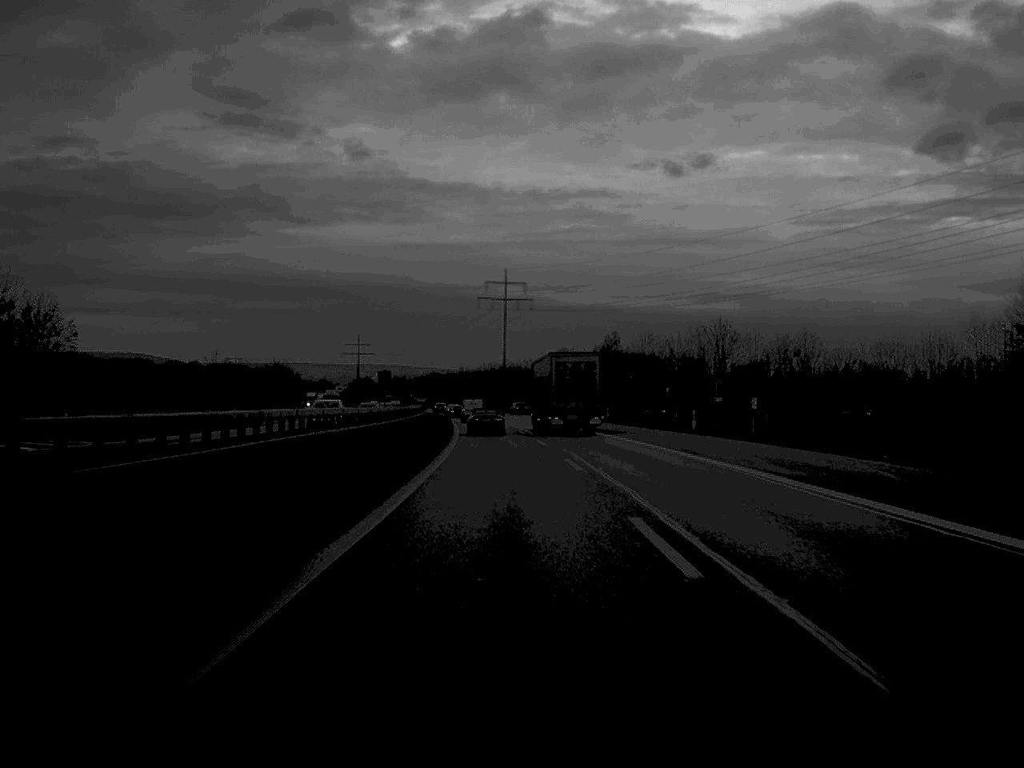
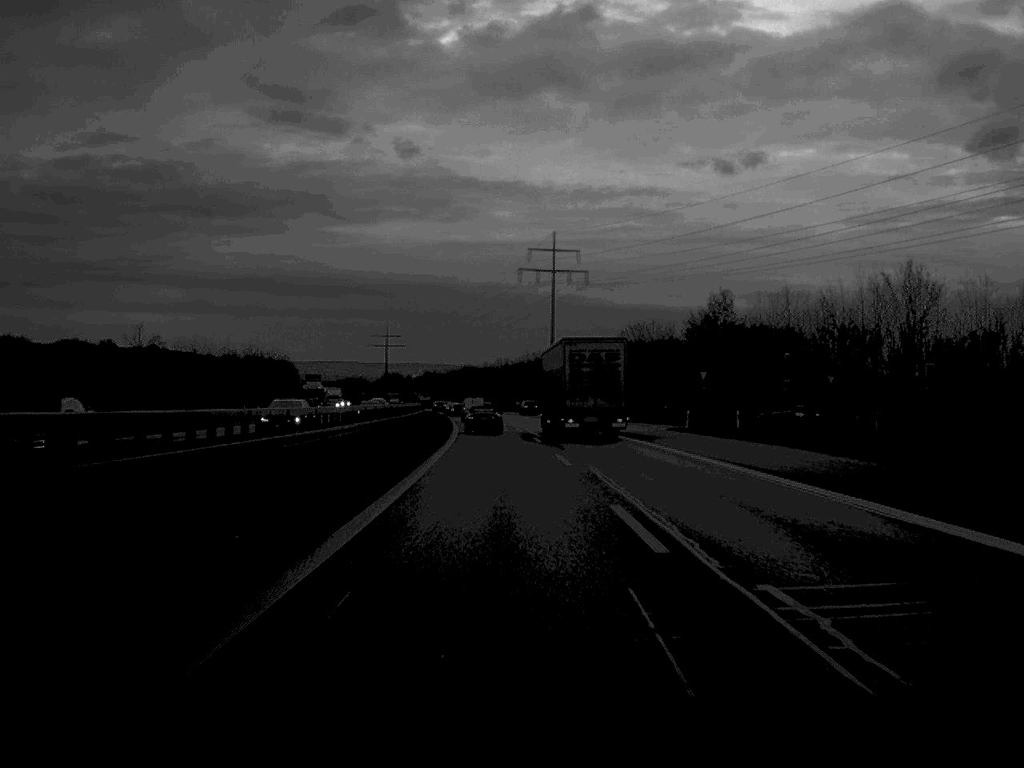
(-1.0, +52.9) m; -2°
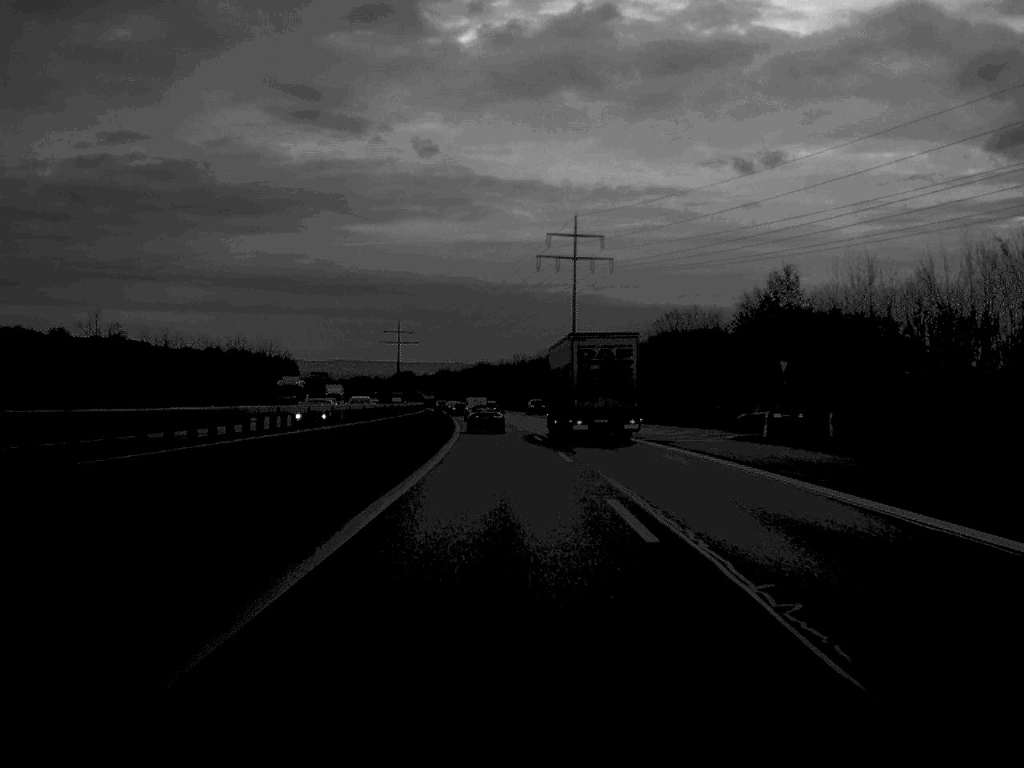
(-0.1, +17.3) m; -1°
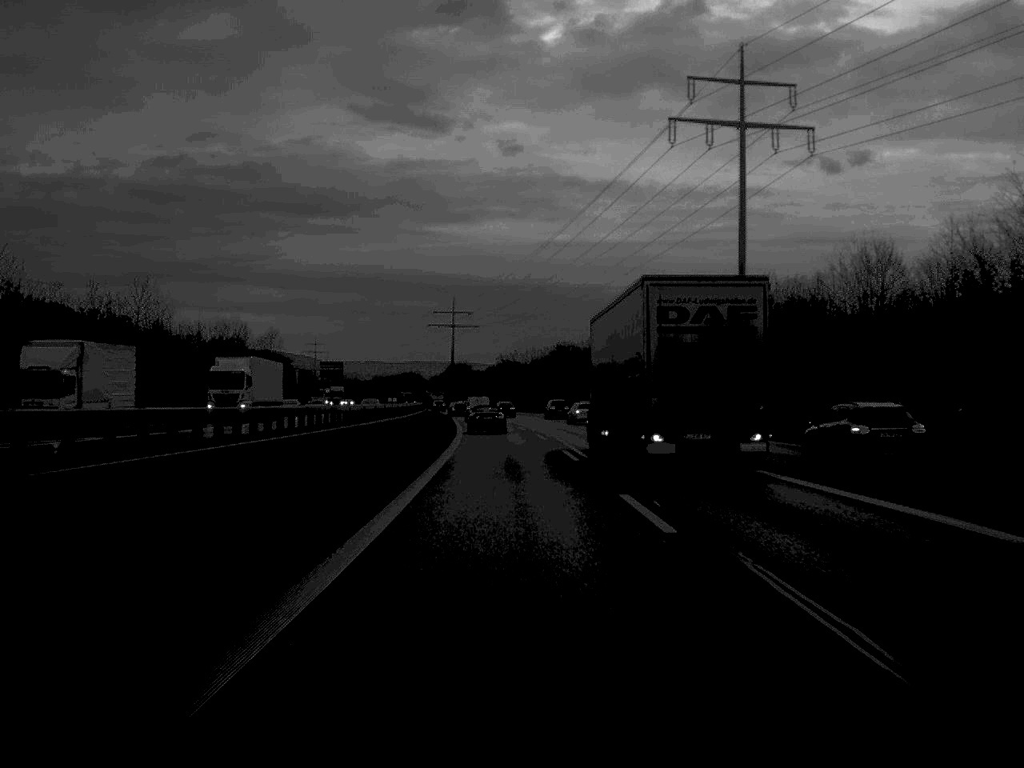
(-3.0, +90.1) m; -4°
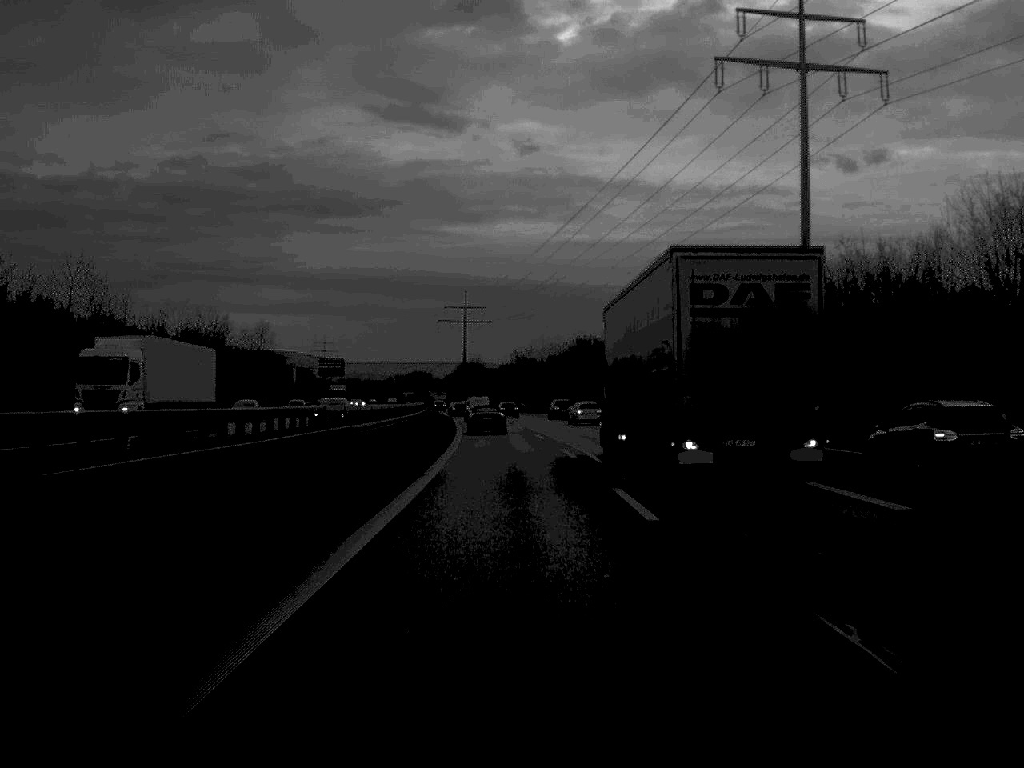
(-0.1, +16.8) m; -1°
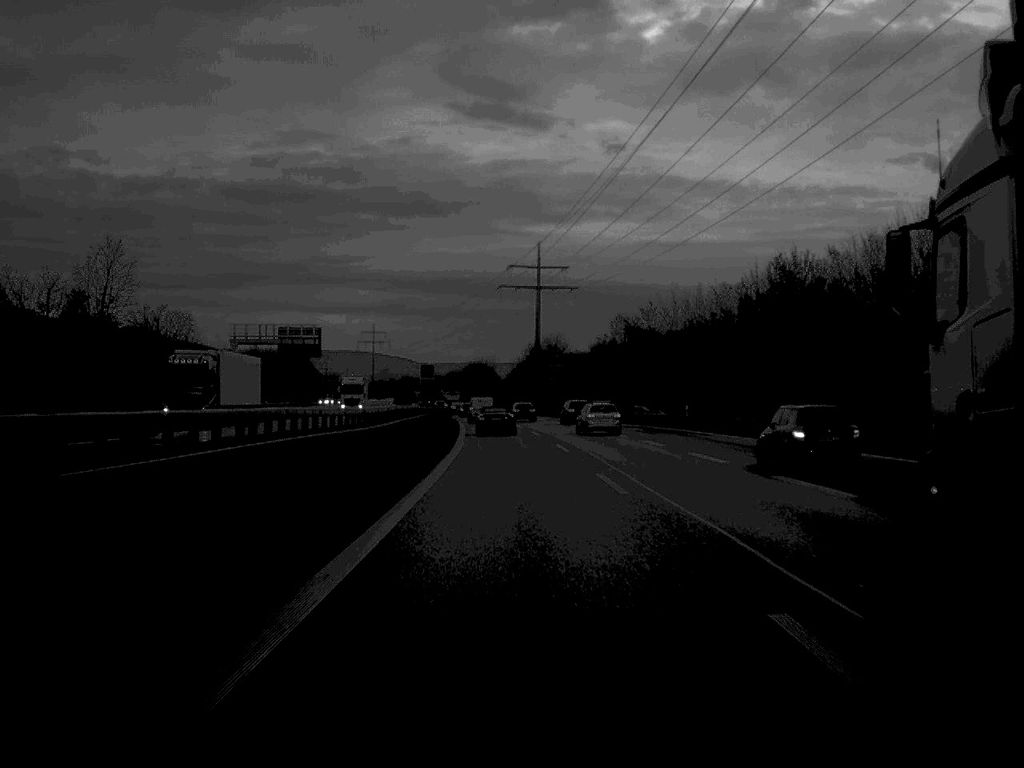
(-2.8, +86.0) m; -4°
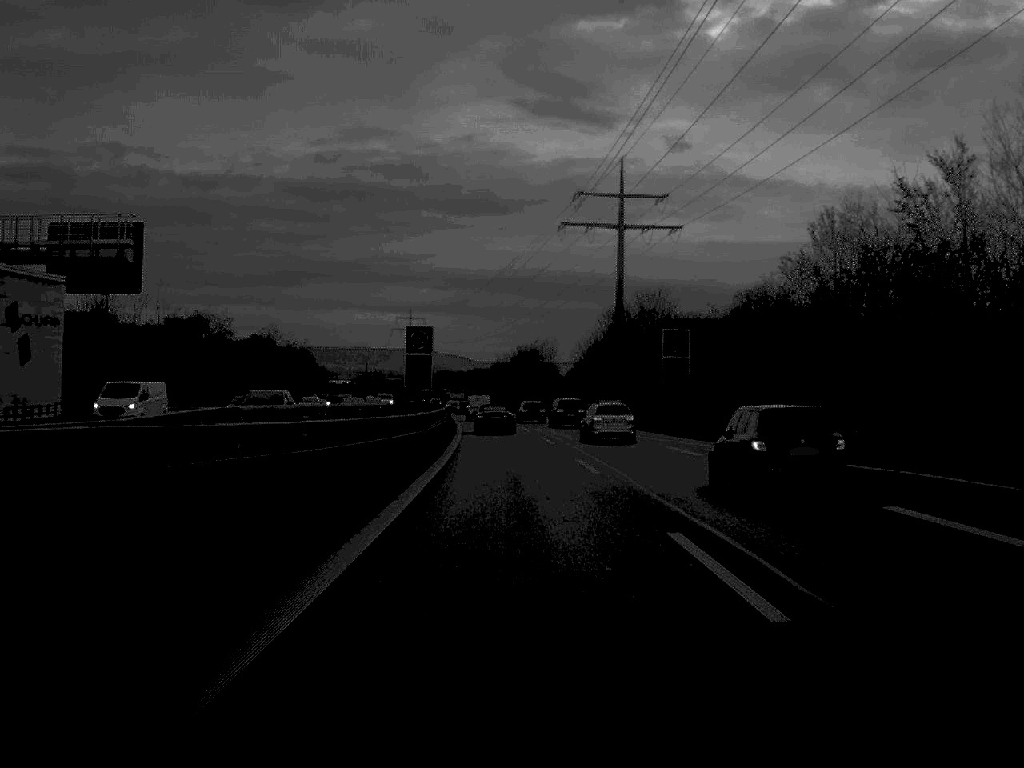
(-1.5, +67.3) m; -3°
